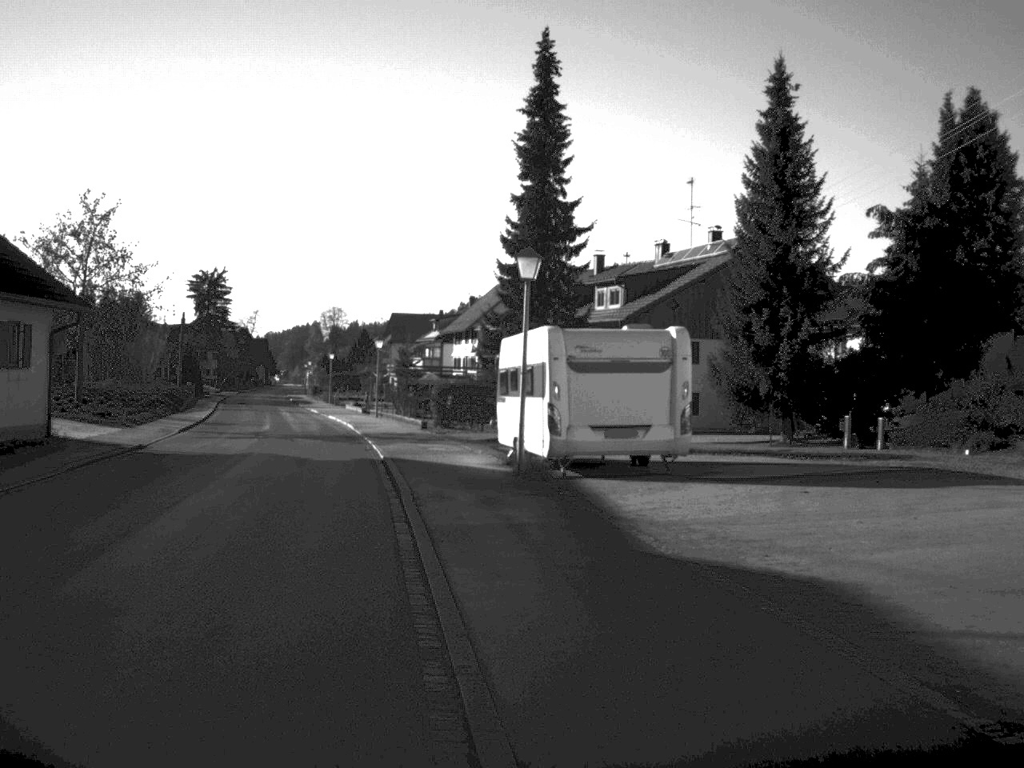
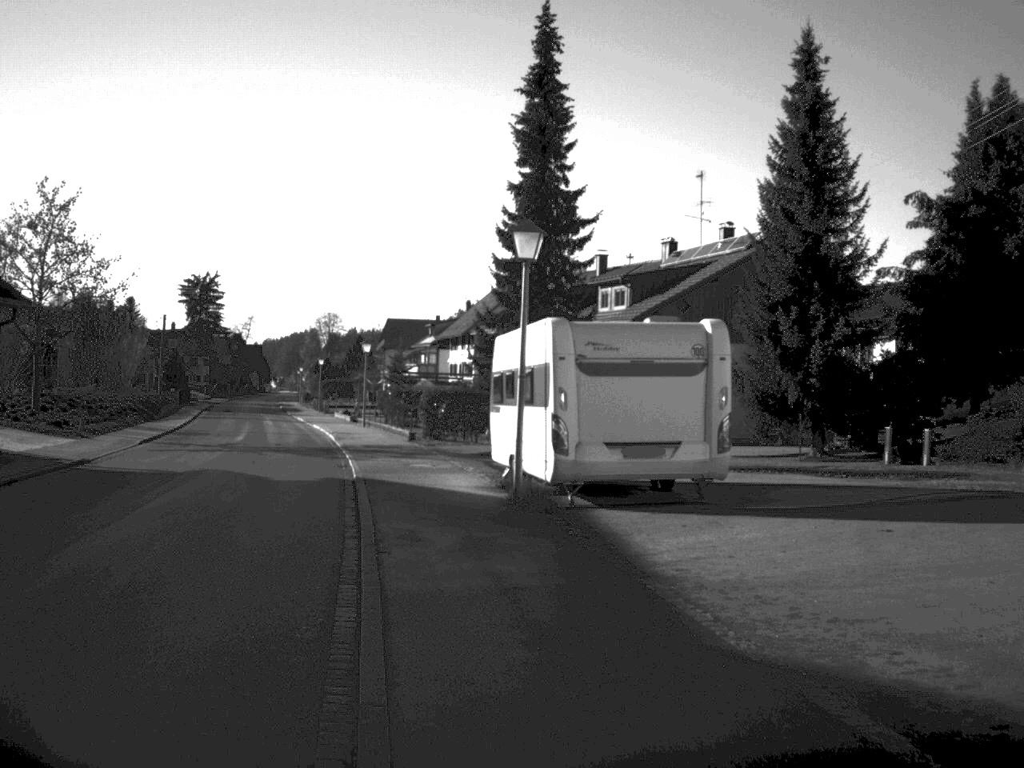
(0.0, +4.2) m; 0°
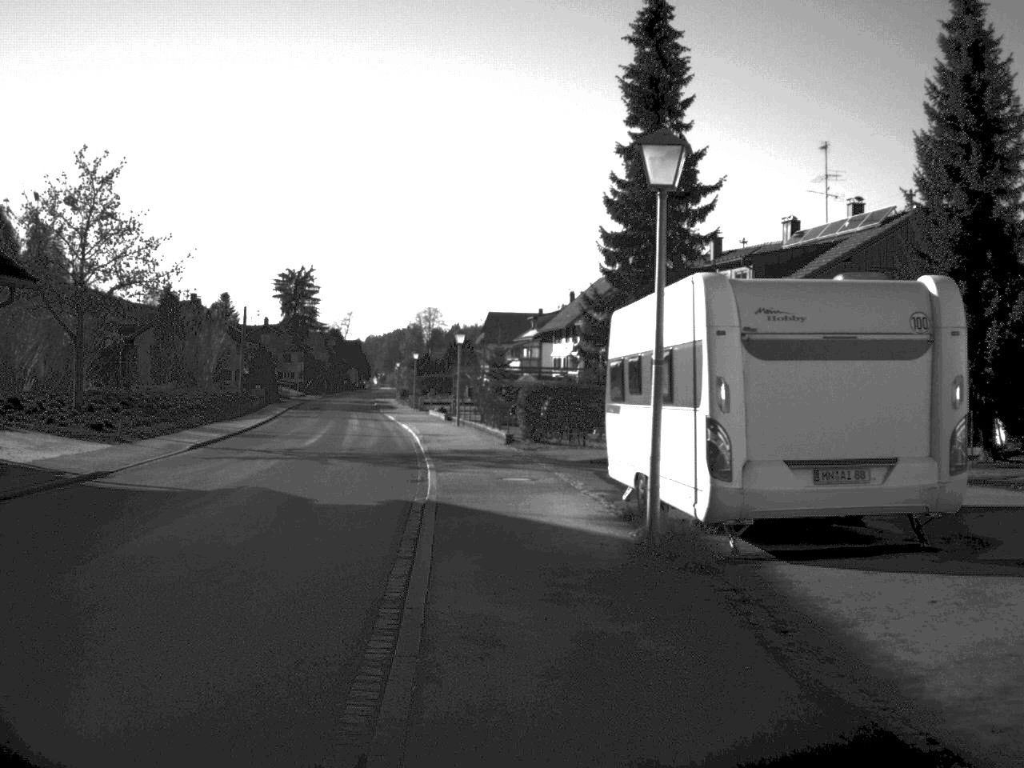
(-0.2, +5.6) m; -5°
